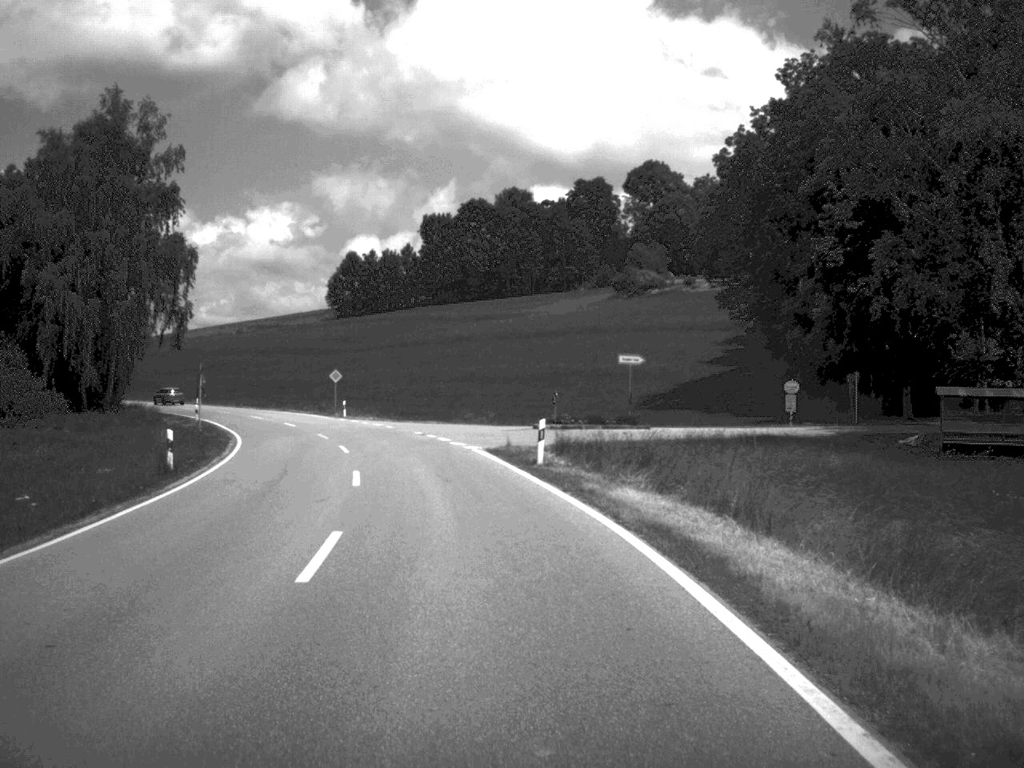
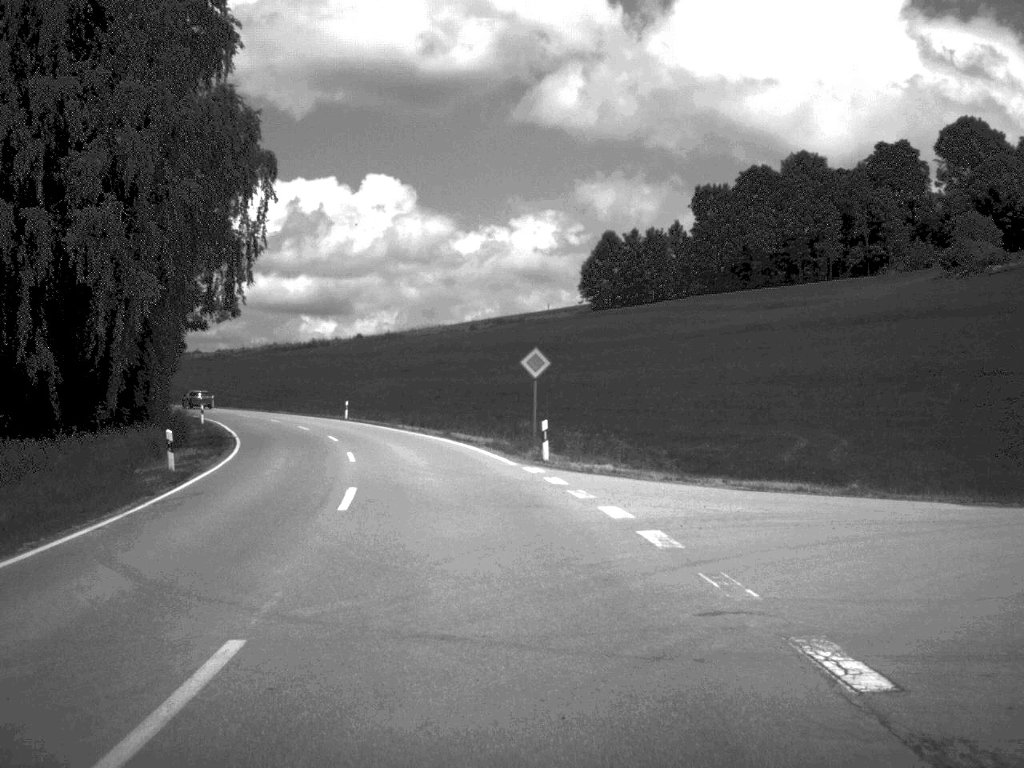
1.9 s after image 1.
(-4.2, +40.3) m; -12°
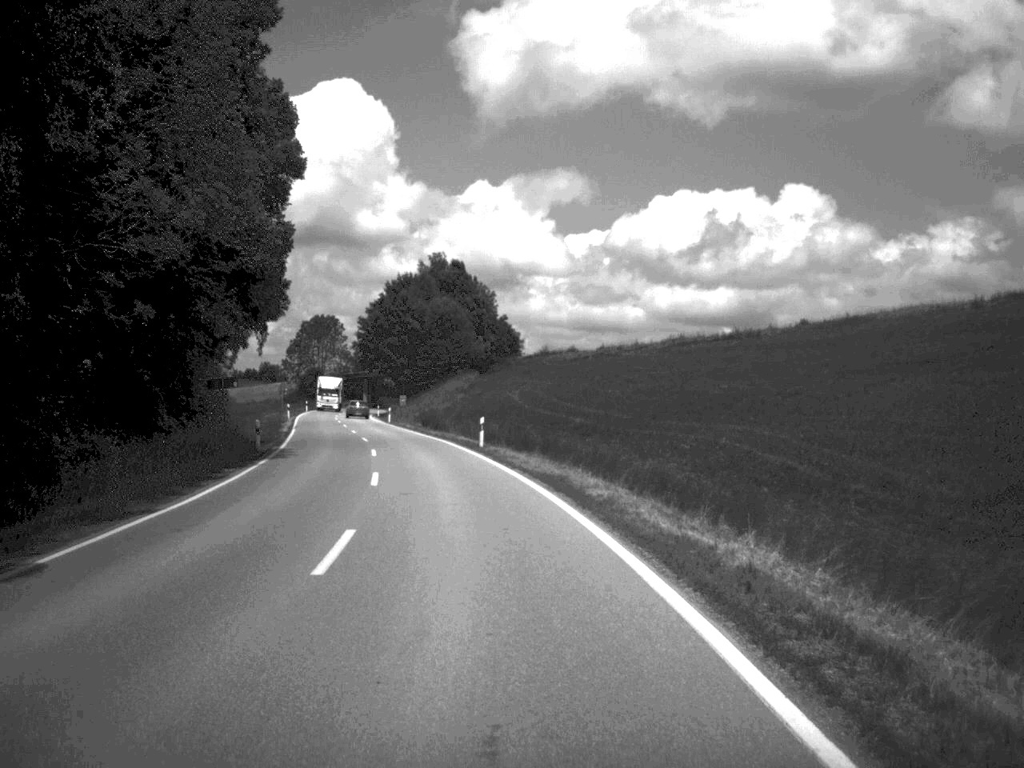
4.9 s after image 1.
(-10.7, +64.0) m; -19°
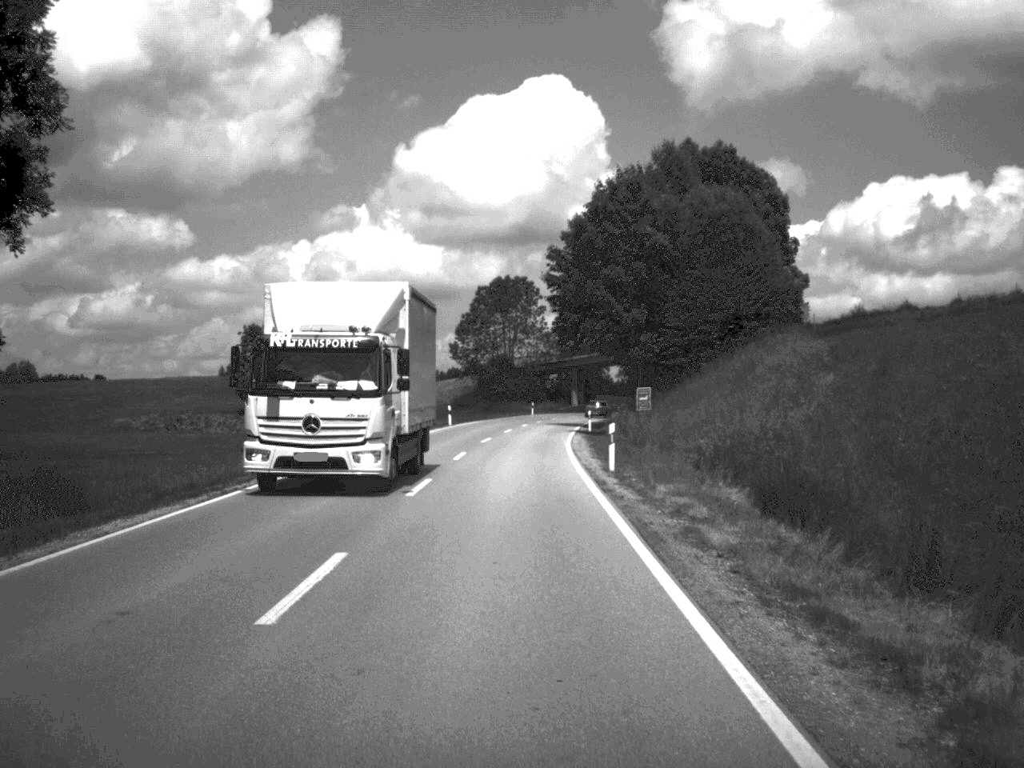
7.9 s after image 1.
(-6.6, +61.9) m; -10°
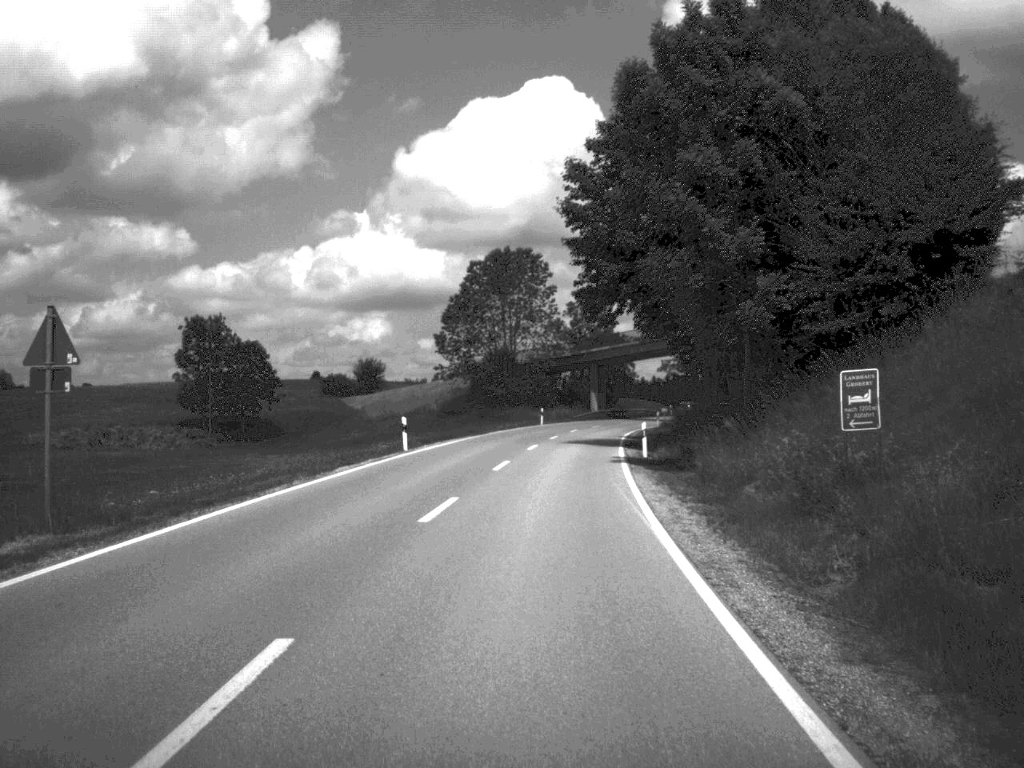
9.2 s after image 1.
(-0.2, +27.3) m; 0°
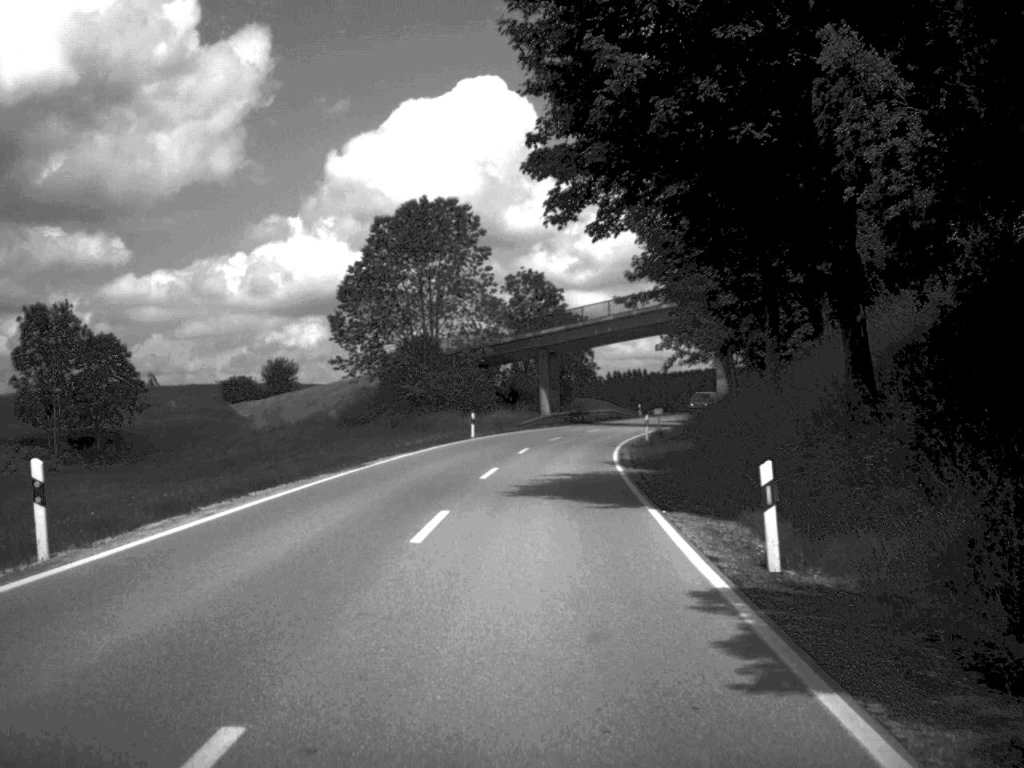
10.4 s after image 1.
(+0.6, +26.0) m; +3°
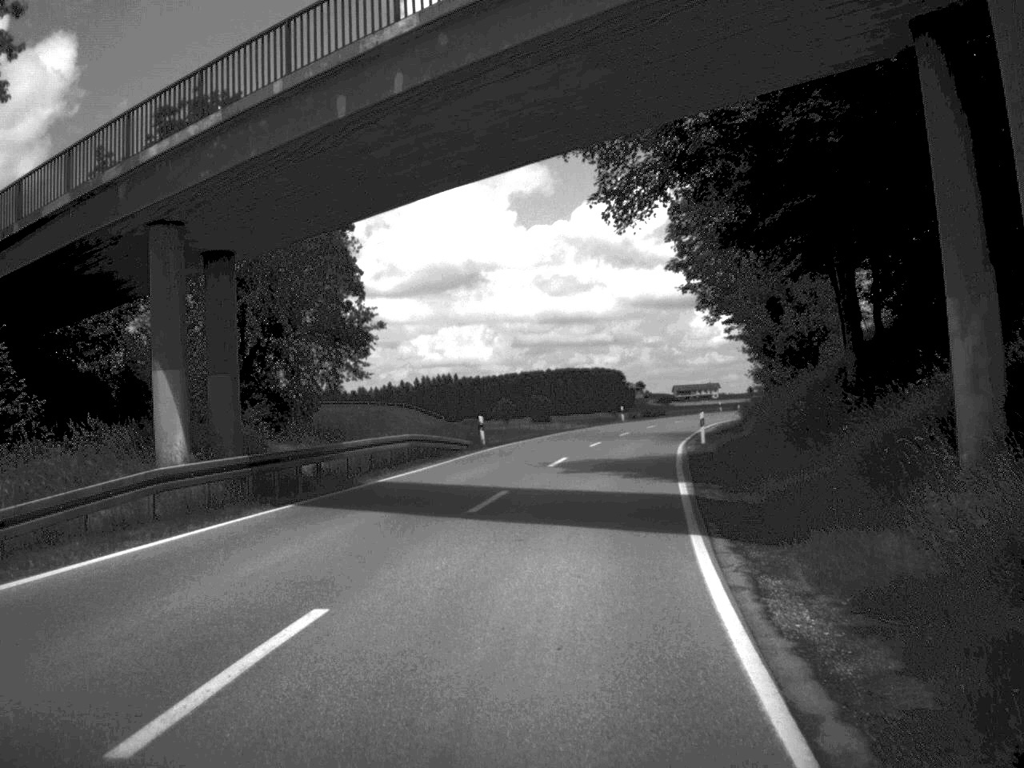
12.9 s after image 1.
(+3.6, +55.3) m; +8°
